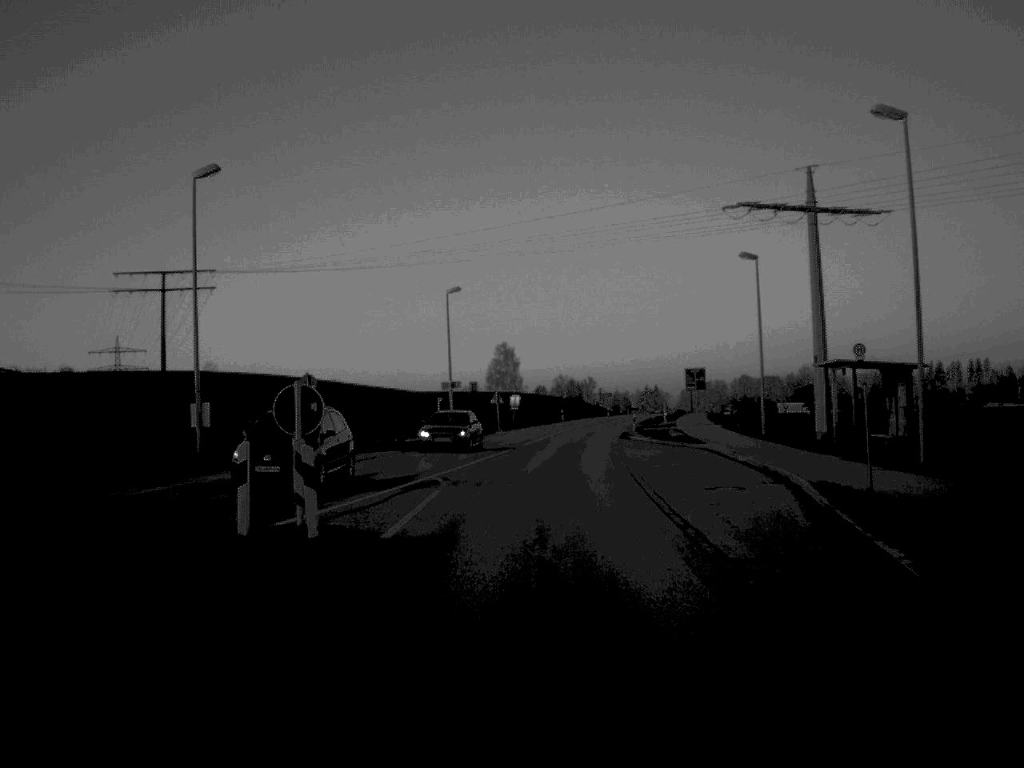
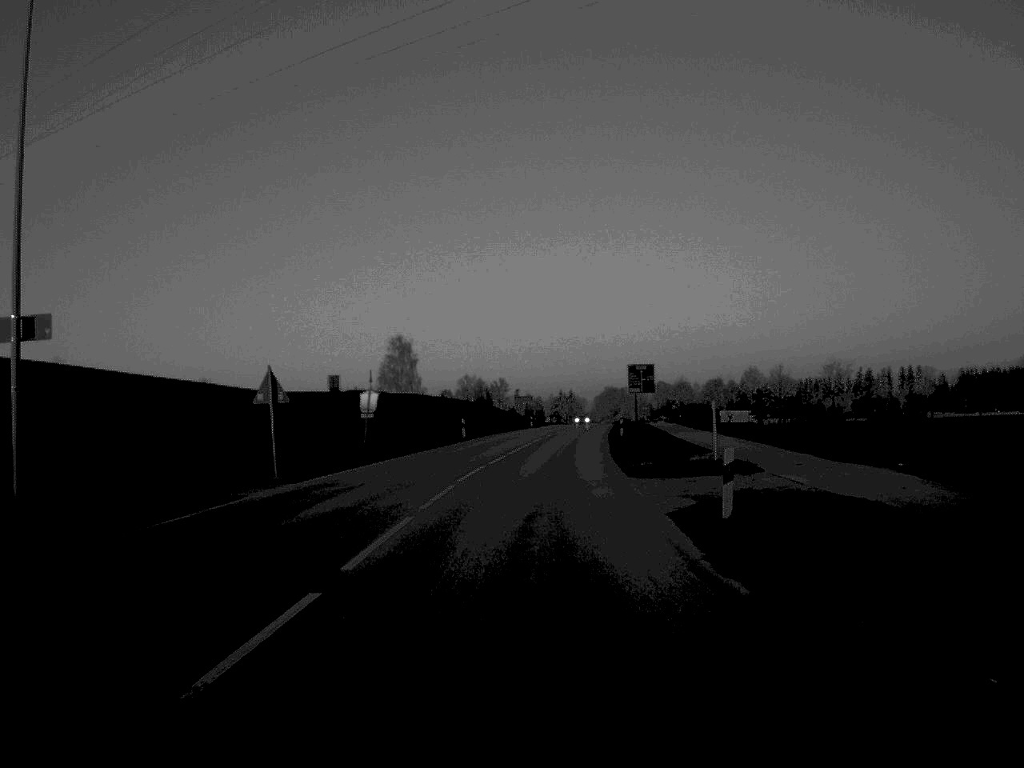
(+1.7, +50.0) m; +4°
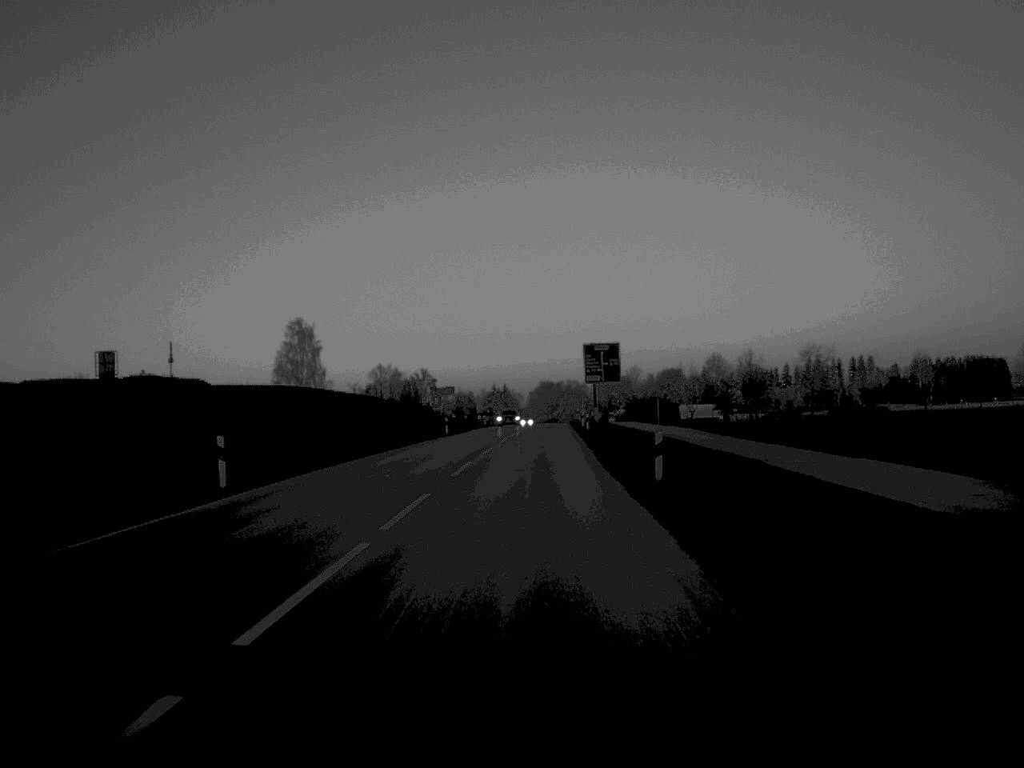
(+1.1, +42.7) m; +3°
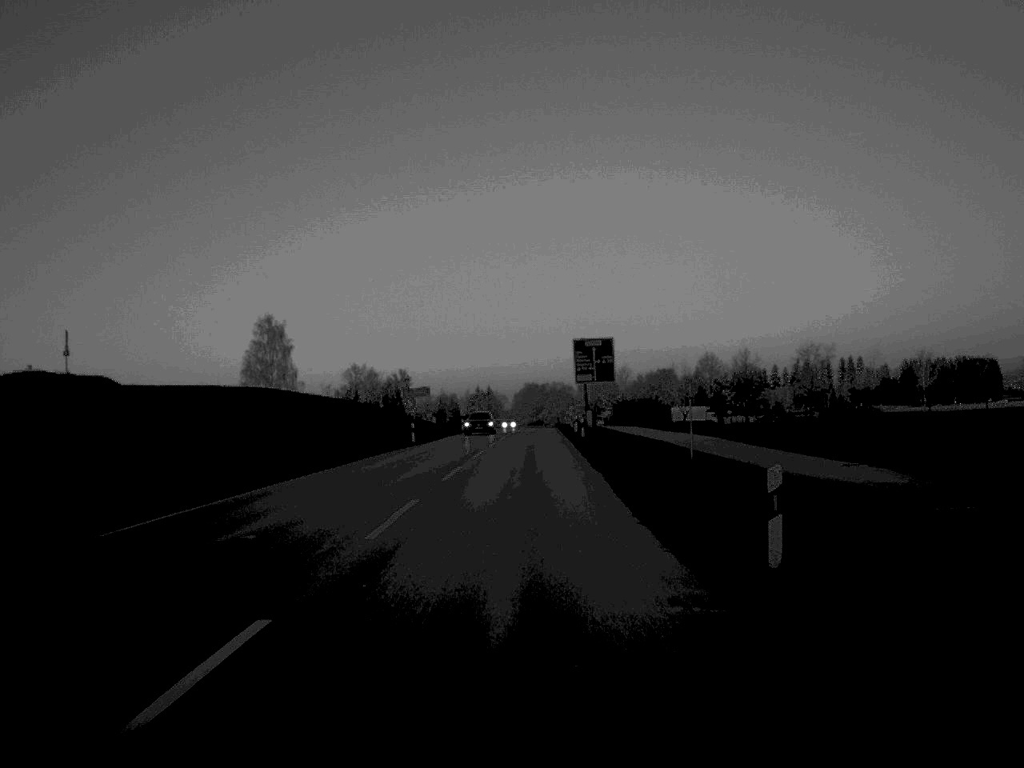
(+0.1, +12.5) m; +1°
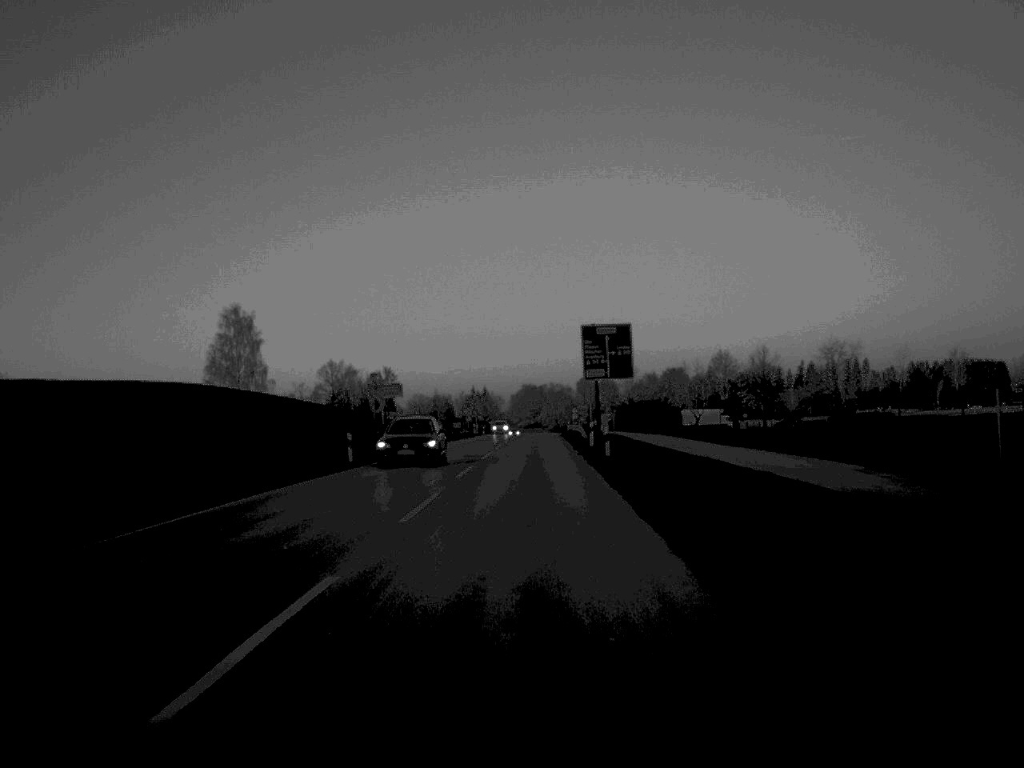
(0.0, +21.2) m; 0°
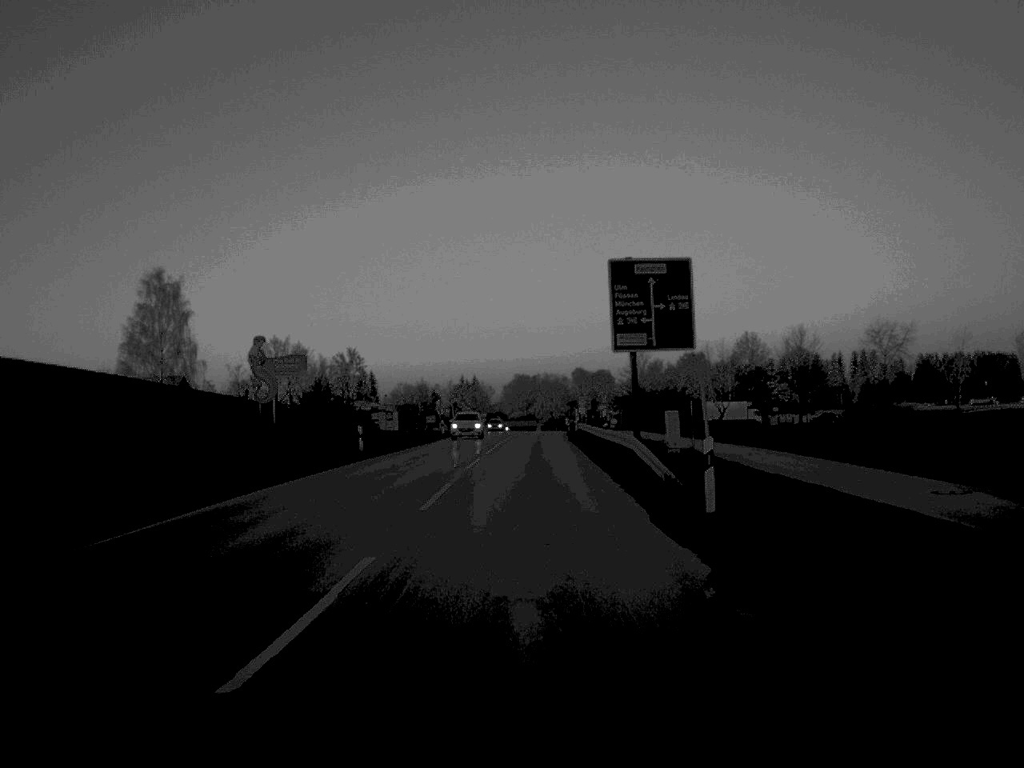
(+0.1, +34.9) m; 0°
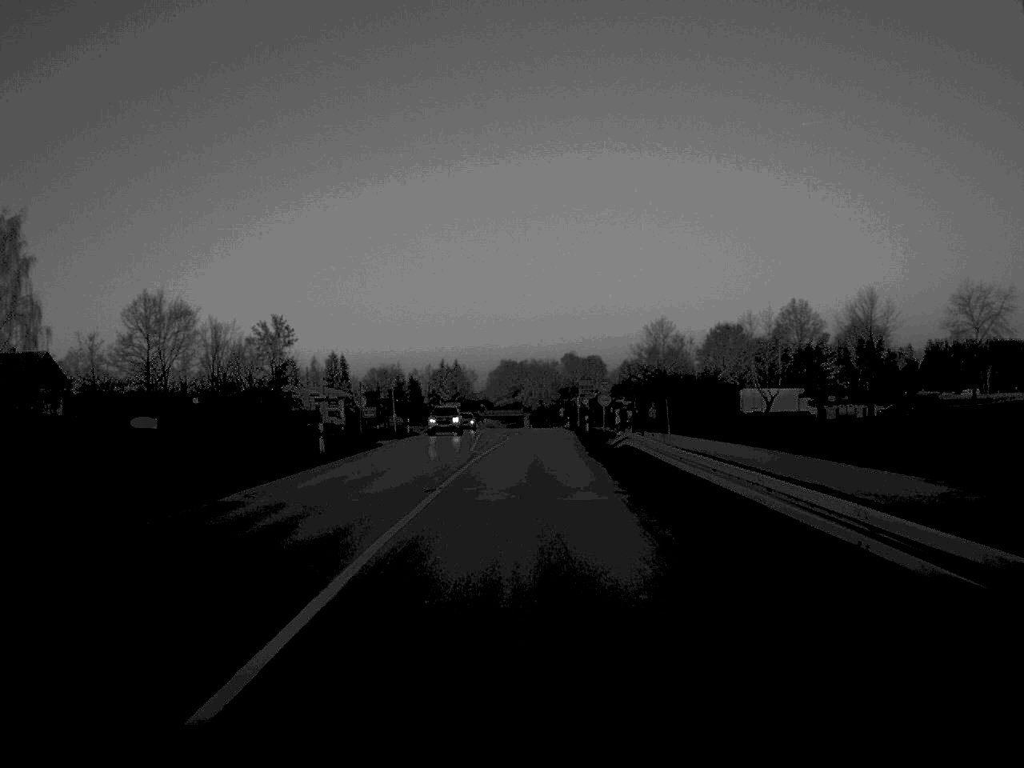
(+0.2, +44.3) m; 0°
